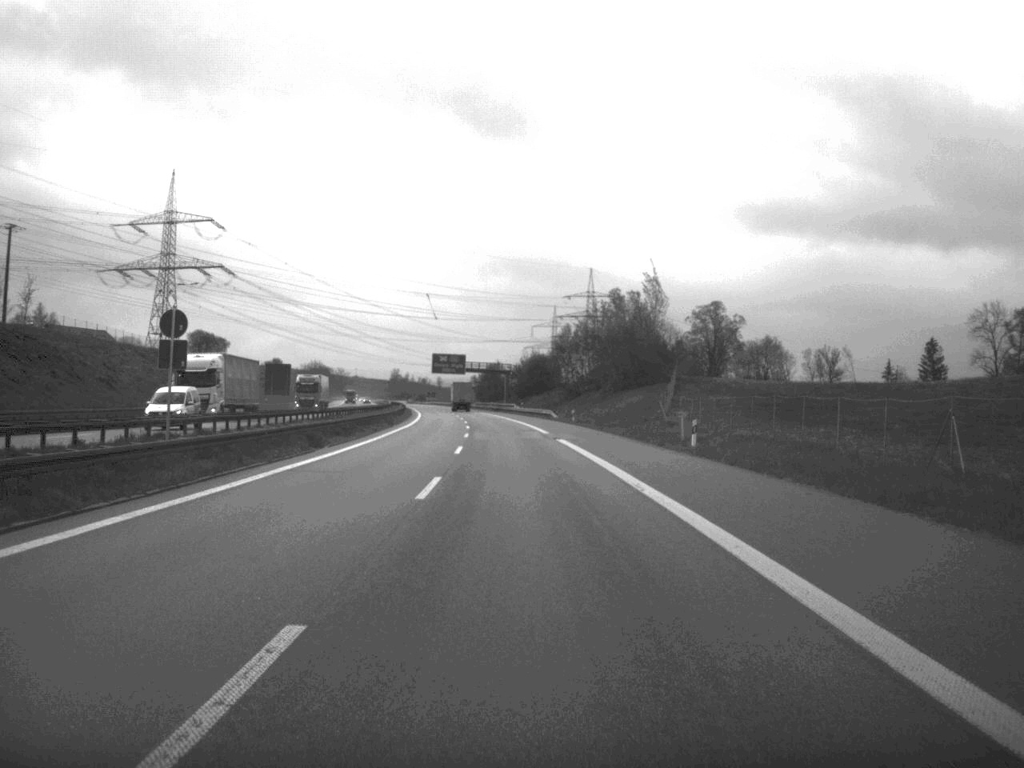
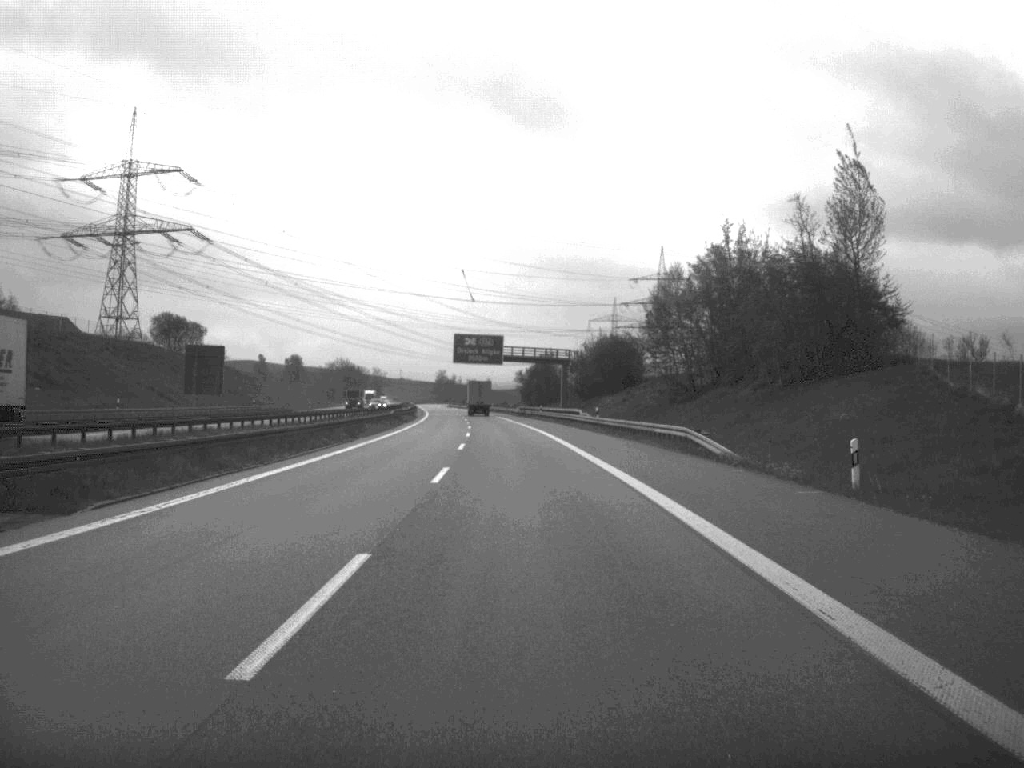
(-1.5, +66.6) m; -2°
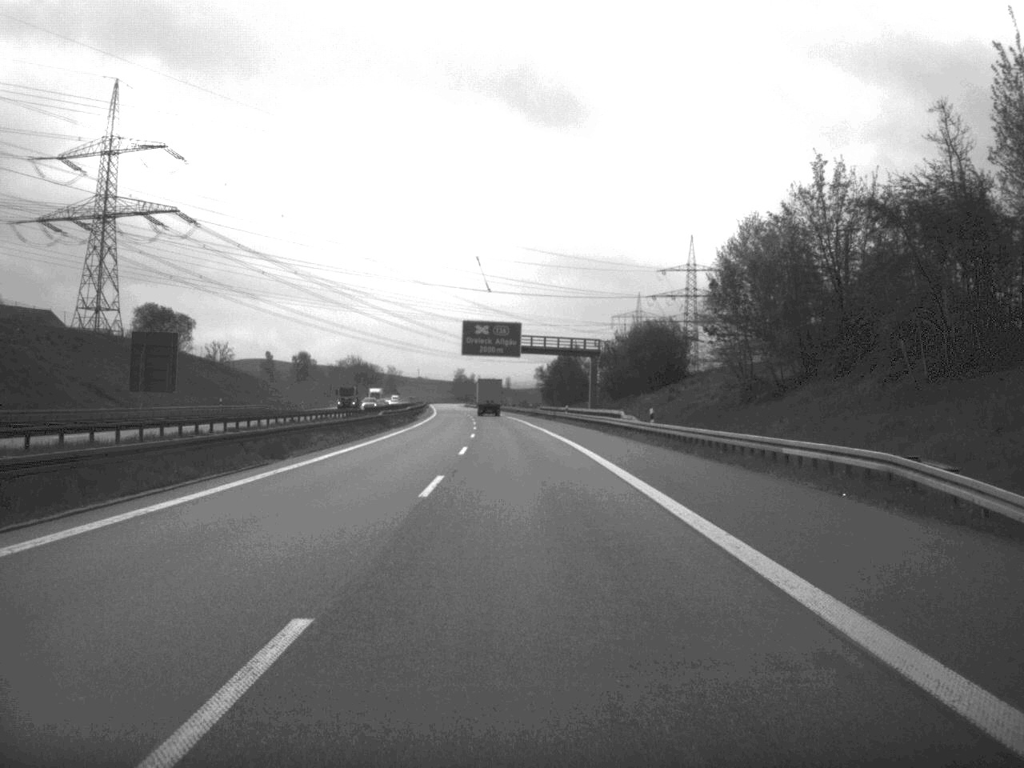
(-0.2, +21.7) m; -1°
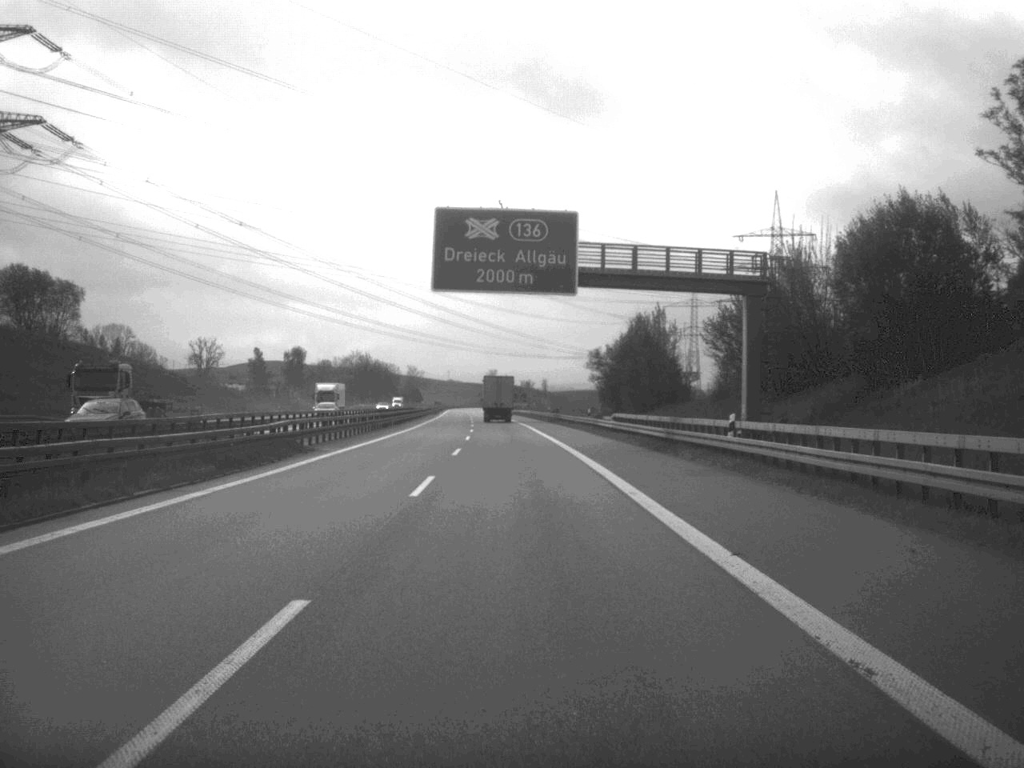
(-1.1, +69.8) m; -2°
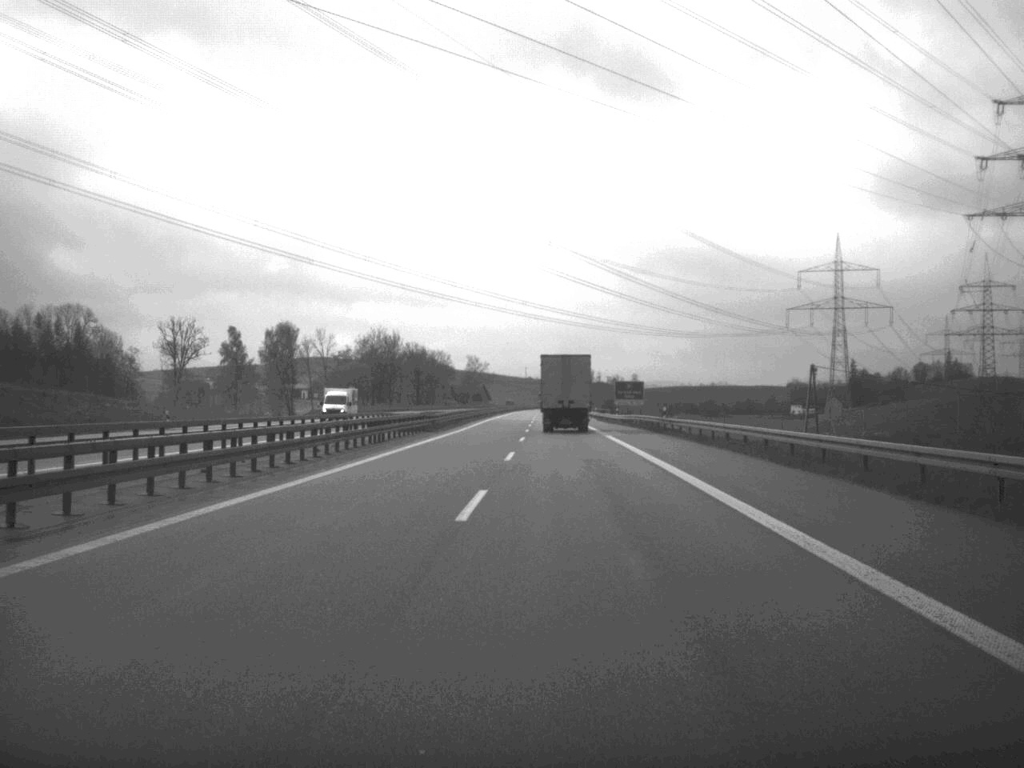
(-3.6, +111.5) m; -4°
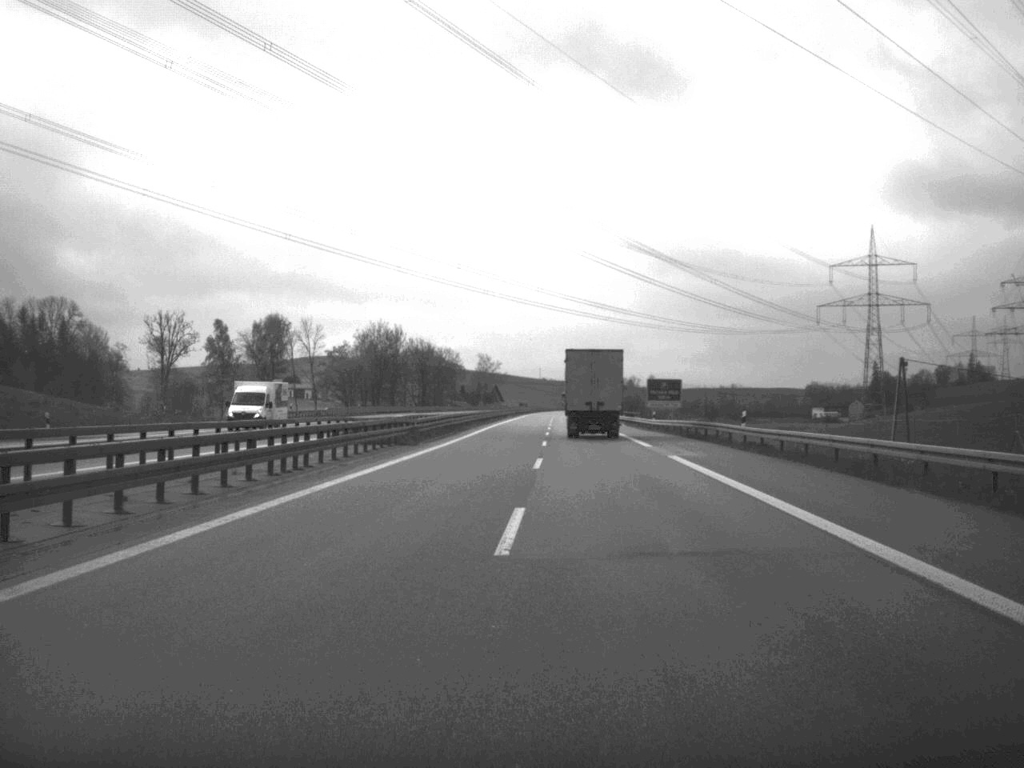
(-0.1, +21.5) m; -1°
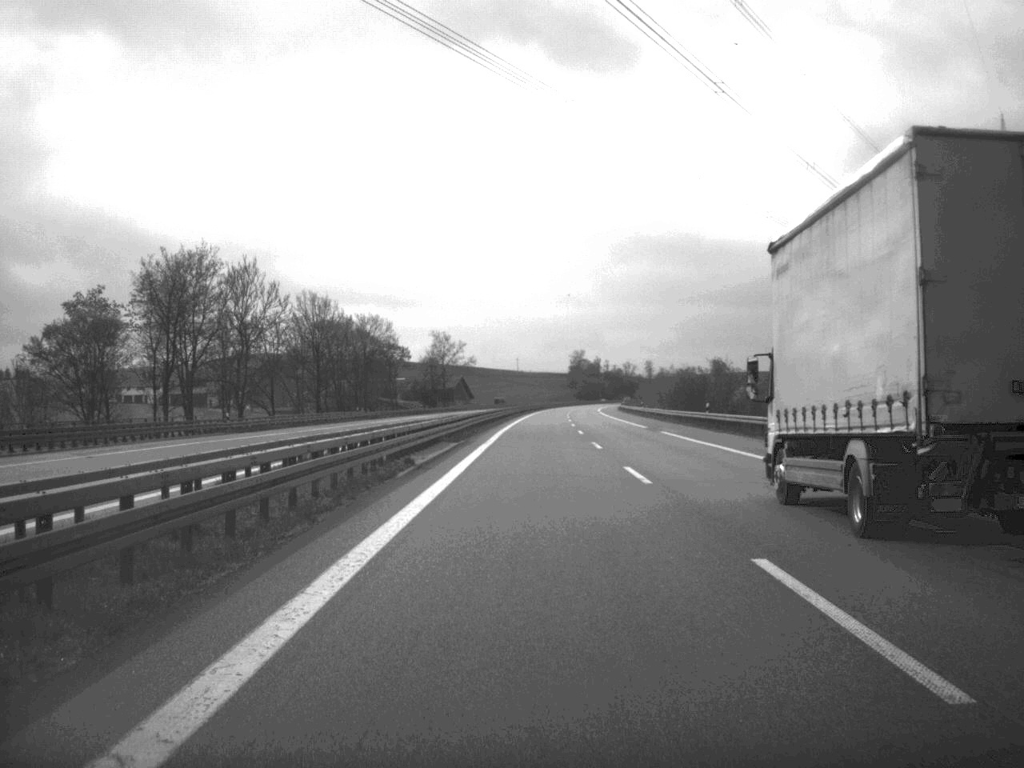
(0.0, +113.1) m; +1°
